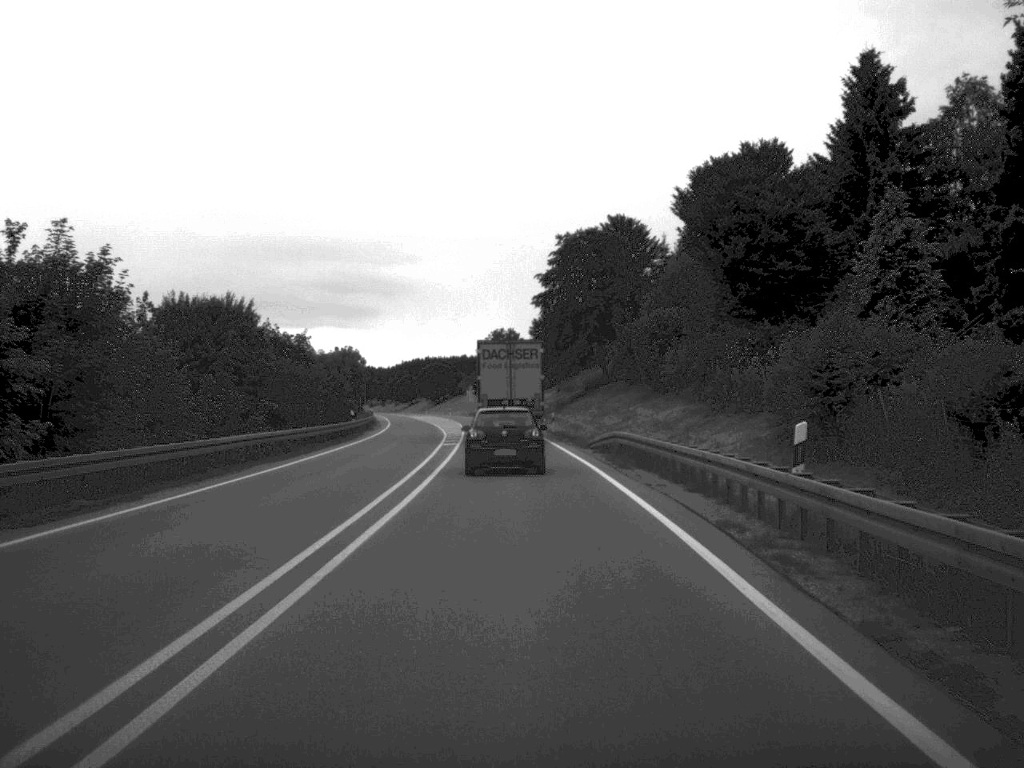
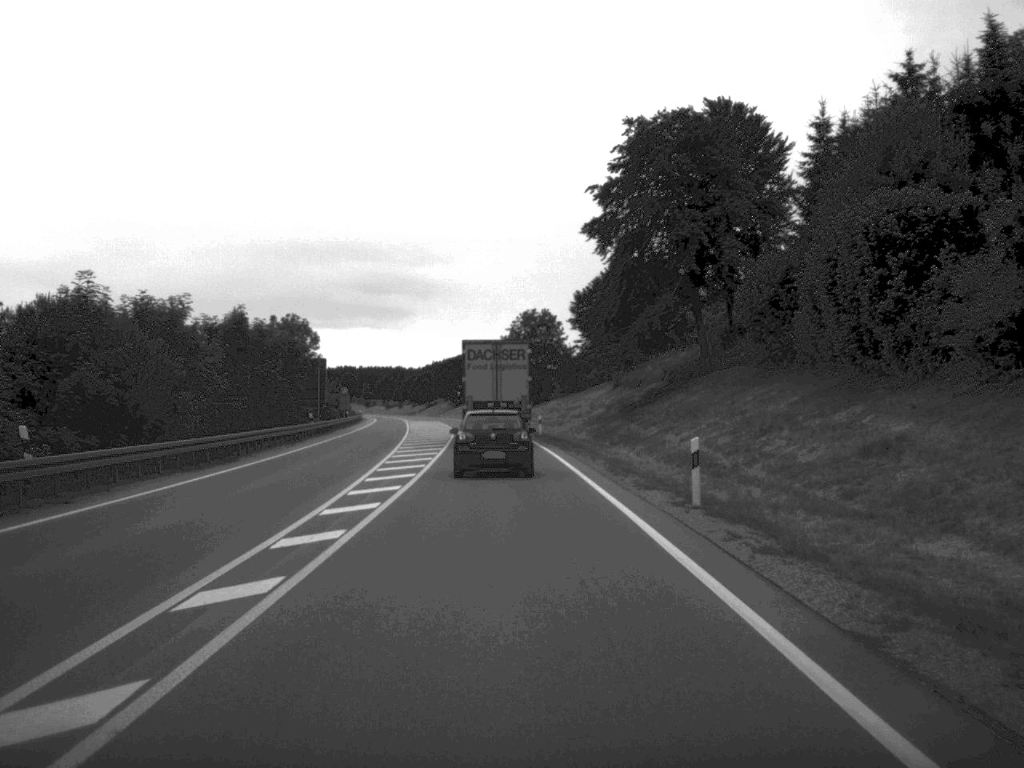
(-0.6, +48.3) m; -2°
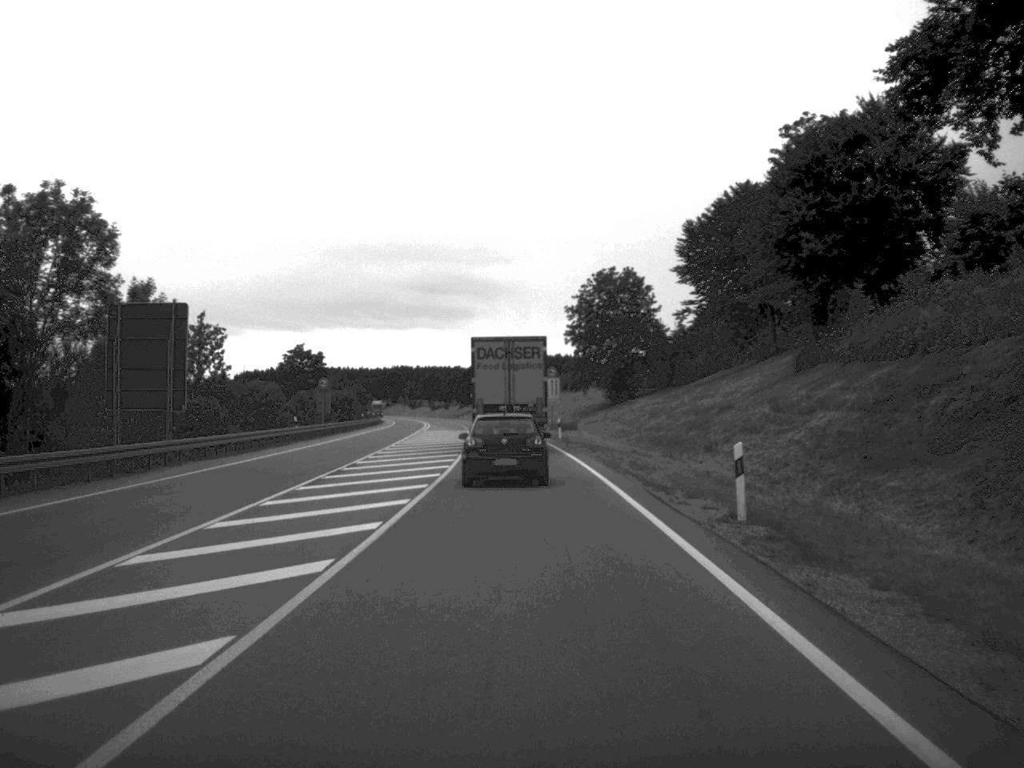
(-1.3, +52.4) m; -3°
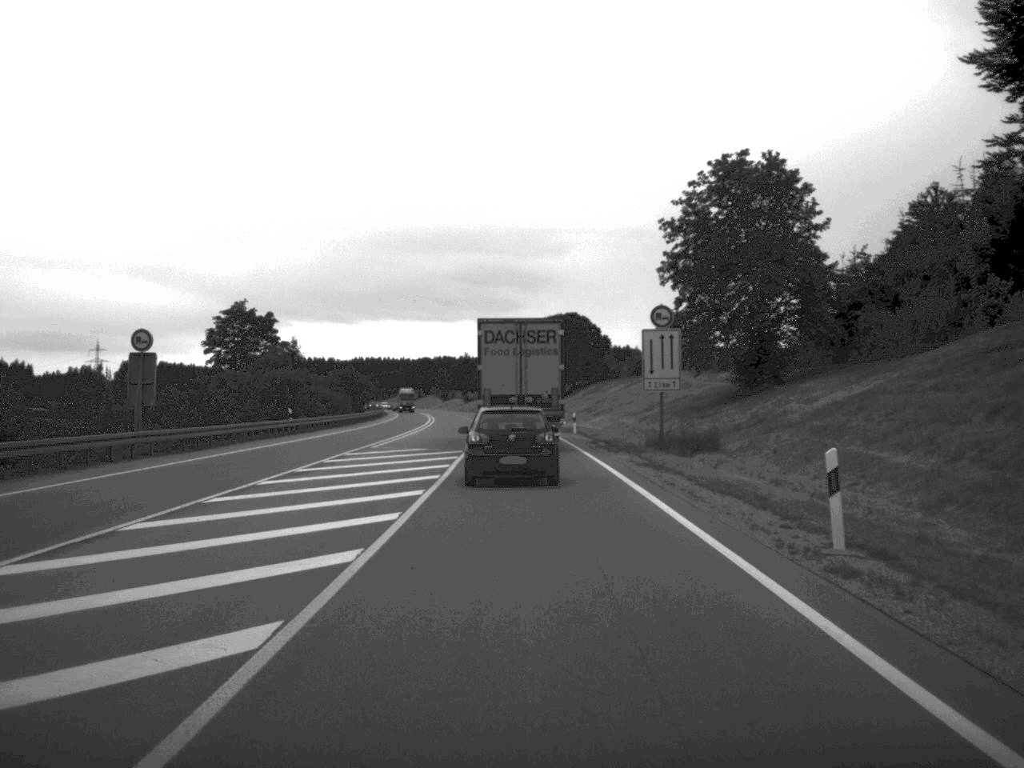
(-0.9, +53.6) m; -2°
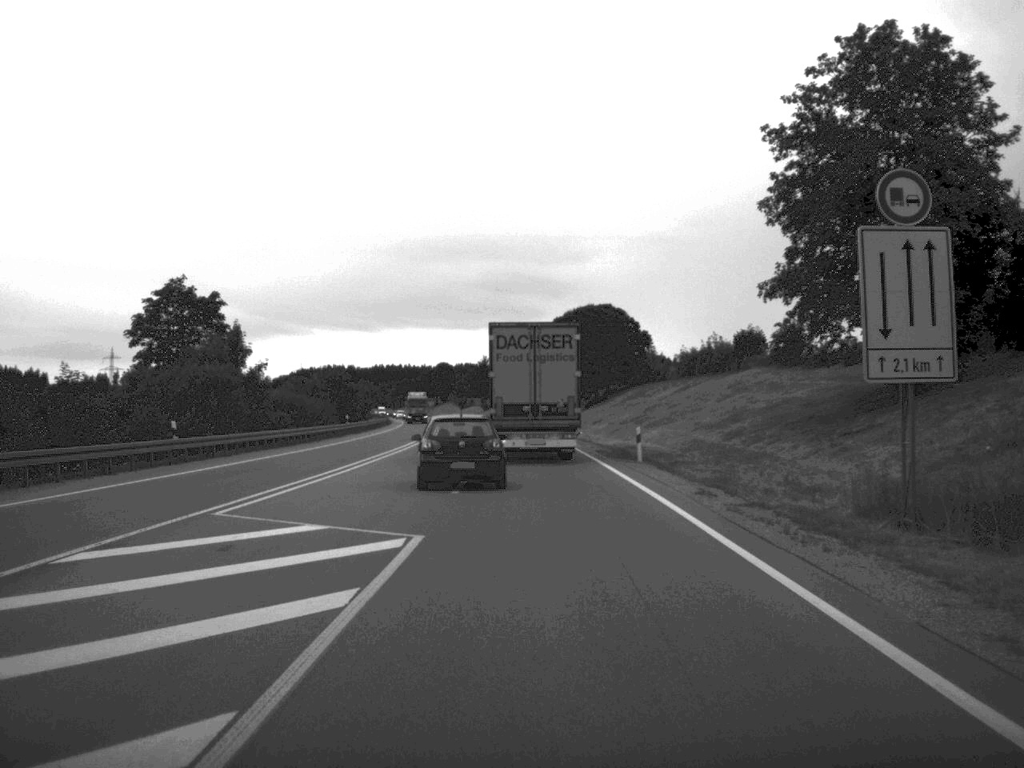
(-0.3, +24.9) m; -1°
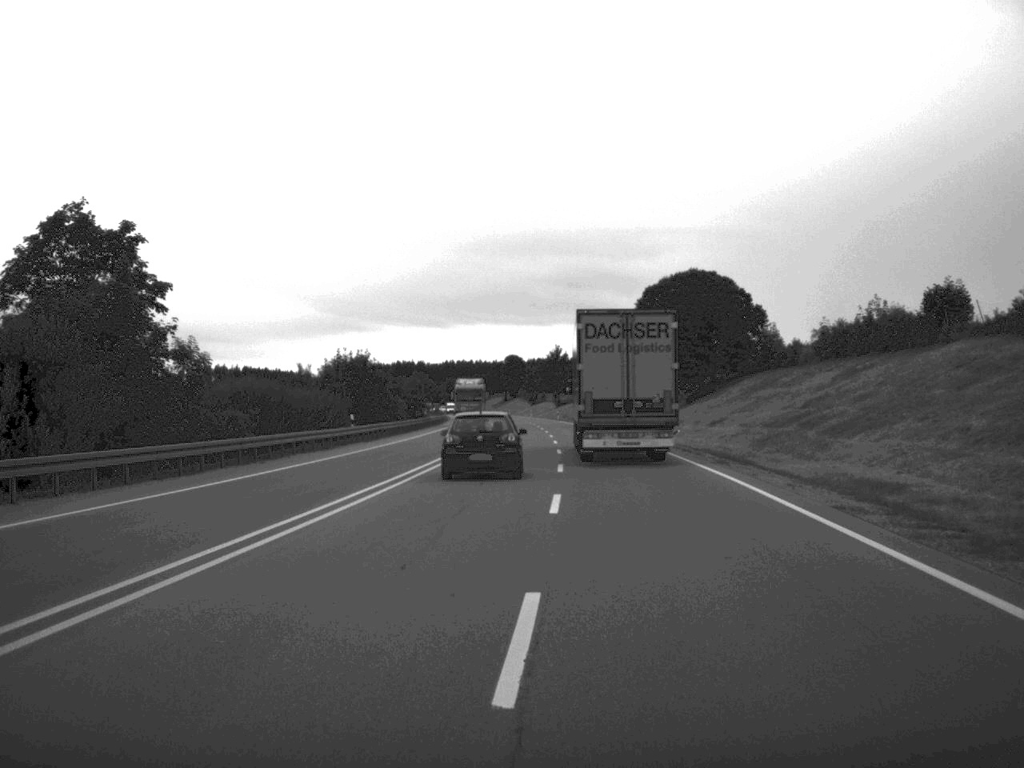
(-0.9, +29.0) m; -3°
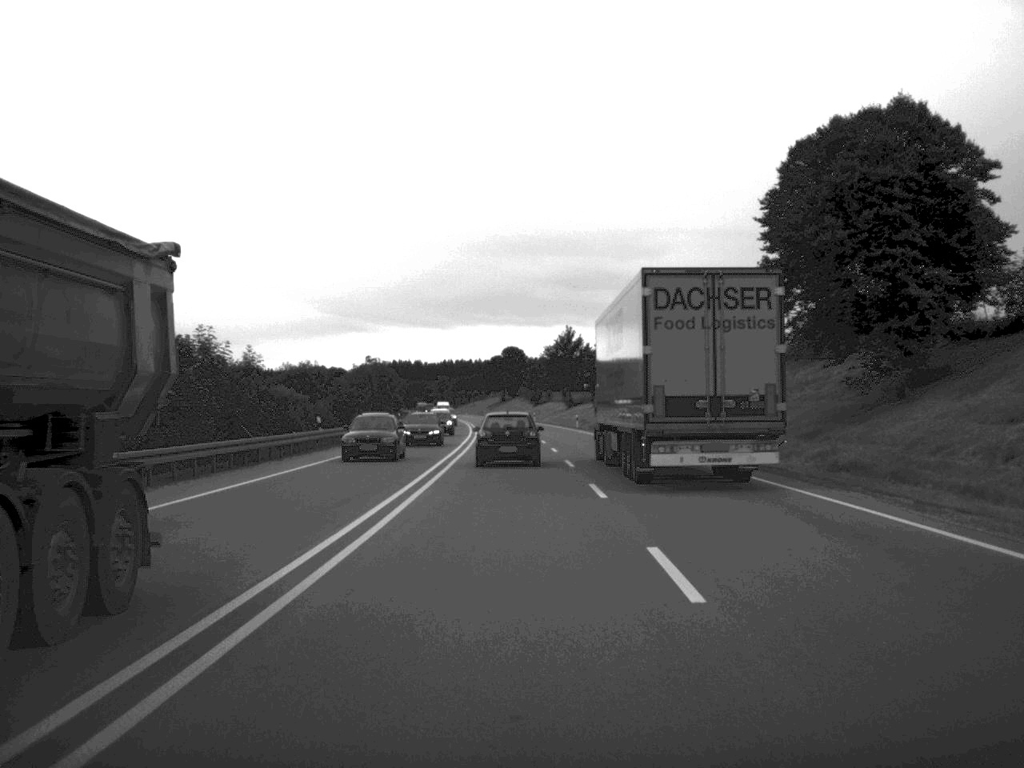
(0.0, +56.0) m; 0°
